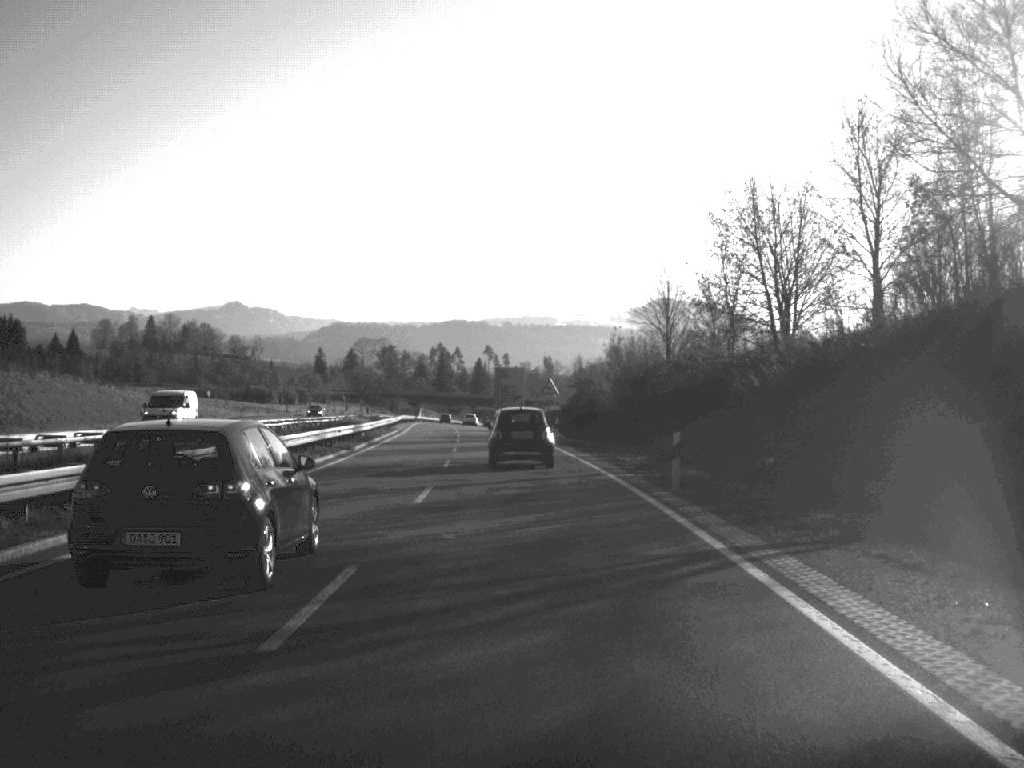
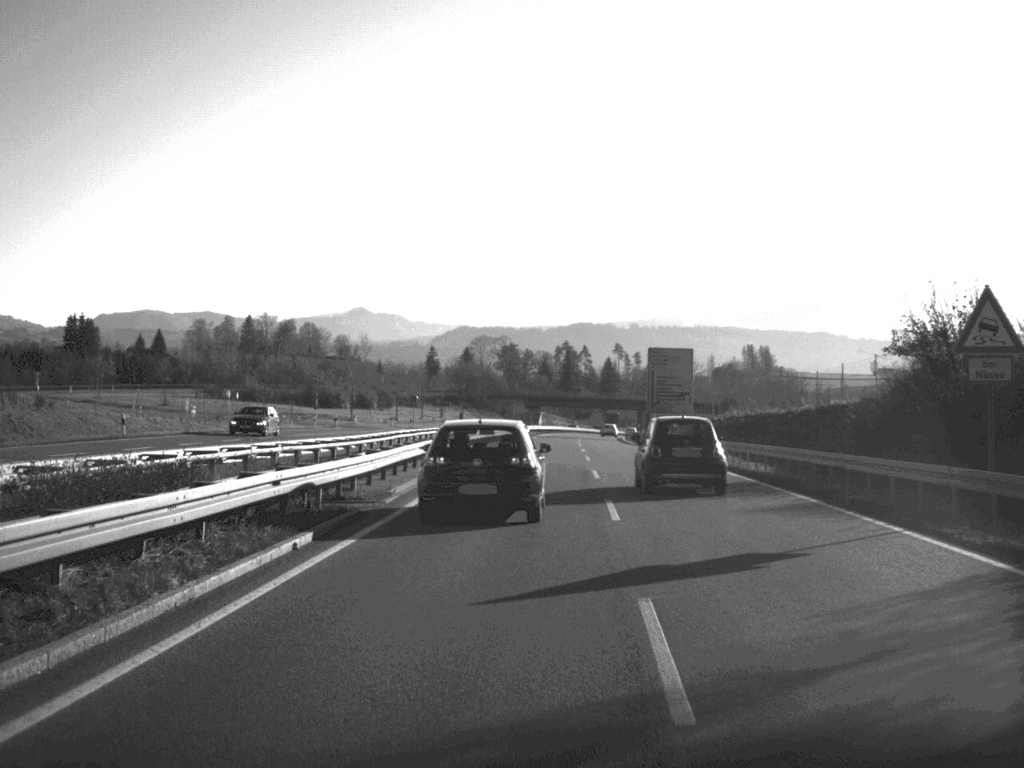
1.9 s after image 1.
(-3.8, +62.0) m; -6°
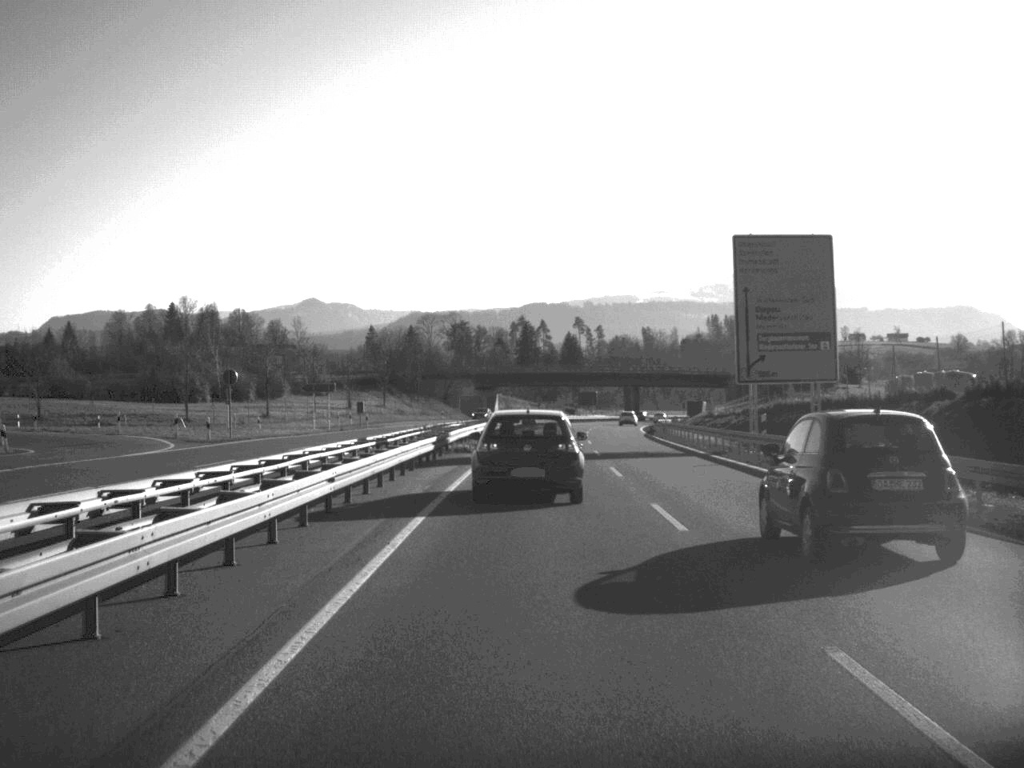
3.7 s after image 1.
(+0.9, +63.0) m; +2°
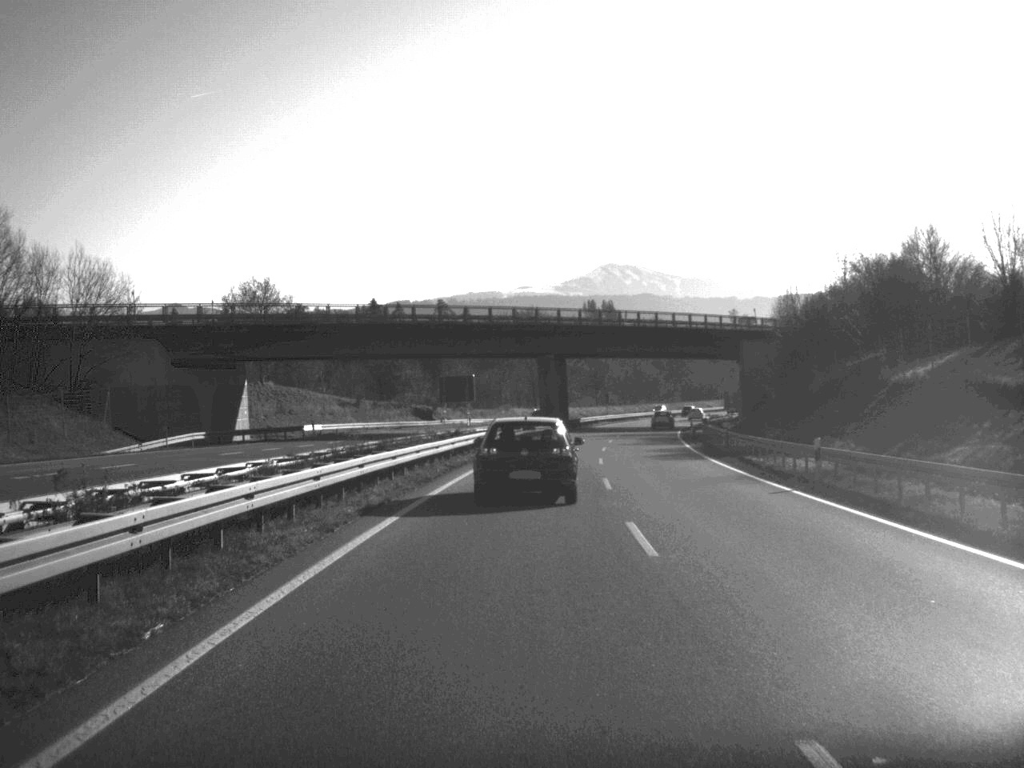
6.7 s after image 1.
(+5.1, +109.5) m; +6°
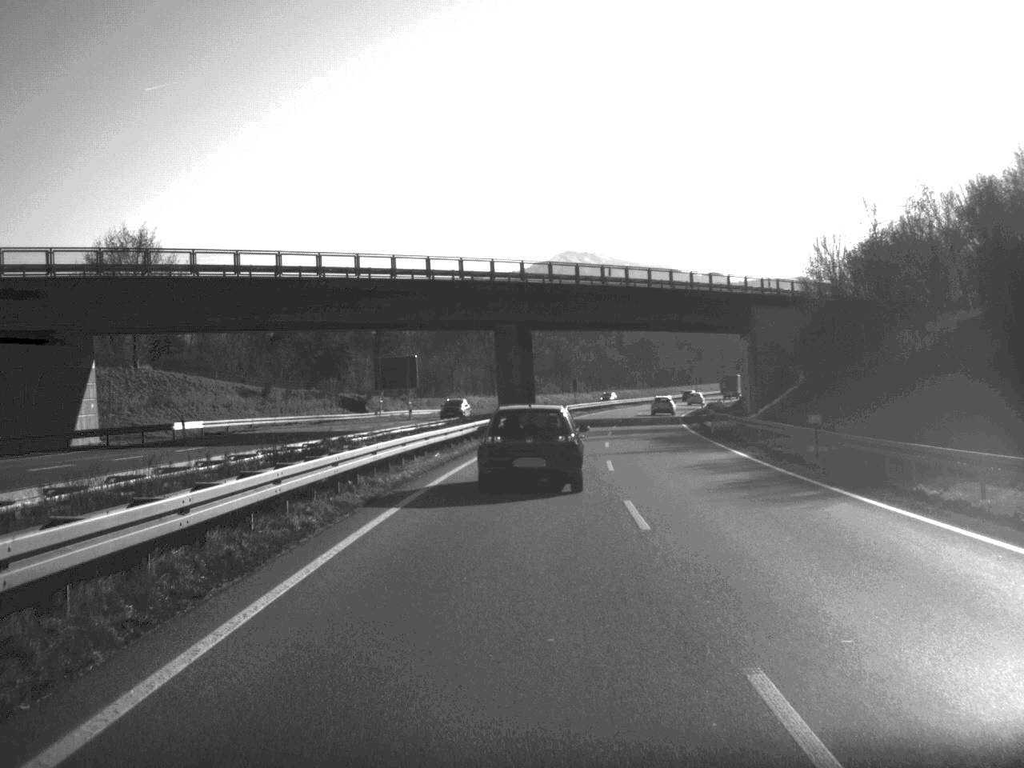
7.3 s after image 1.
(+0.3, +22.6) m; +2°
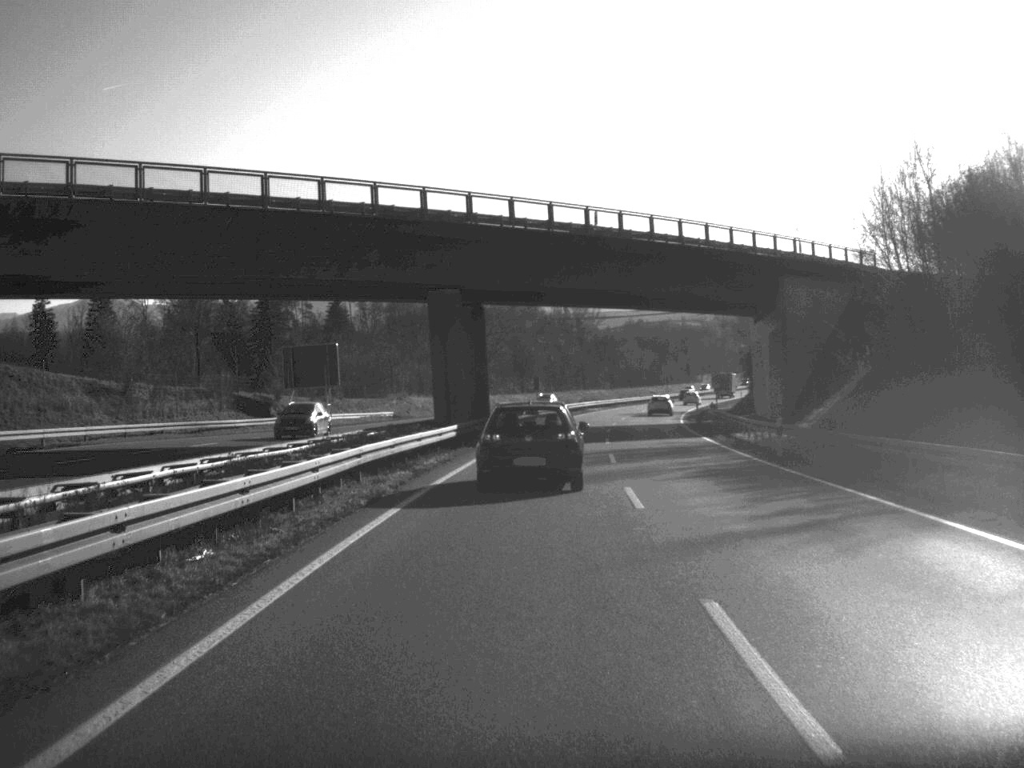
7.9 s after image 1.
(+0.4, +21.6) m; +2°
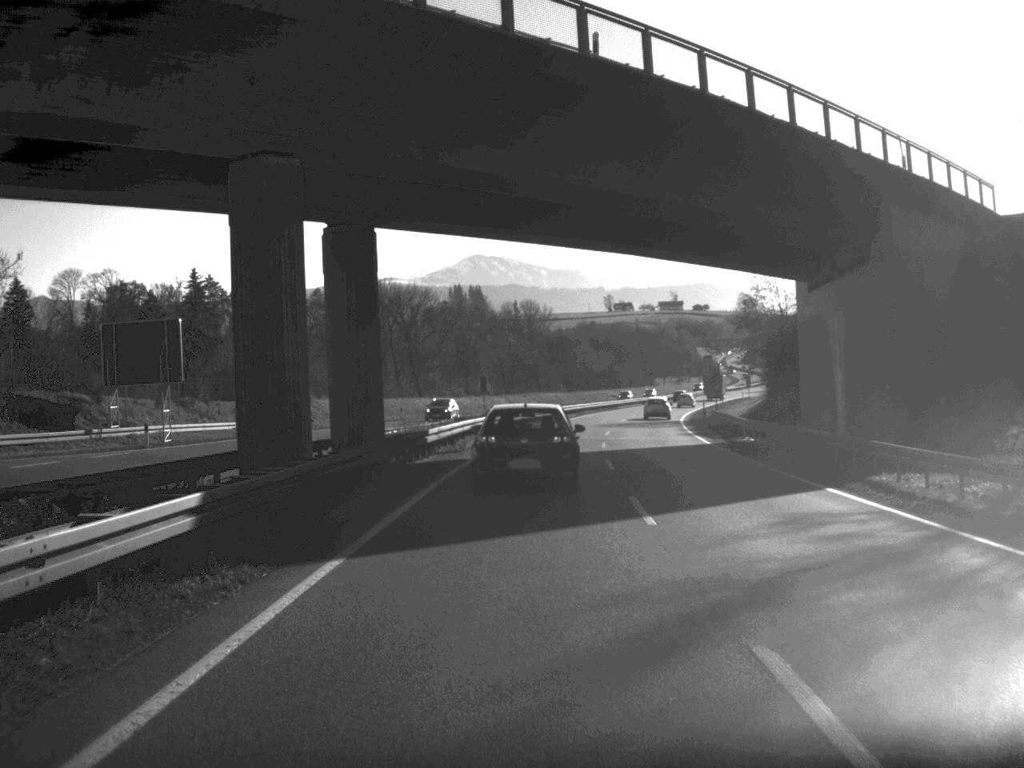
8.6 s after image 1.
(+0.5, +25.6) m; +2°
